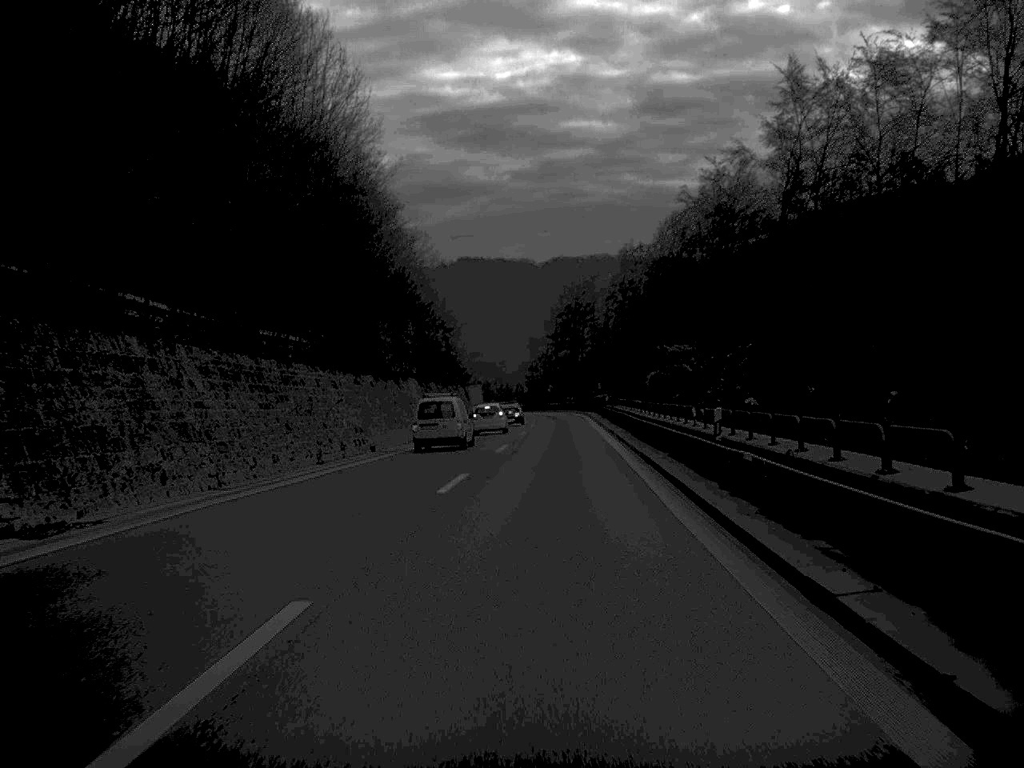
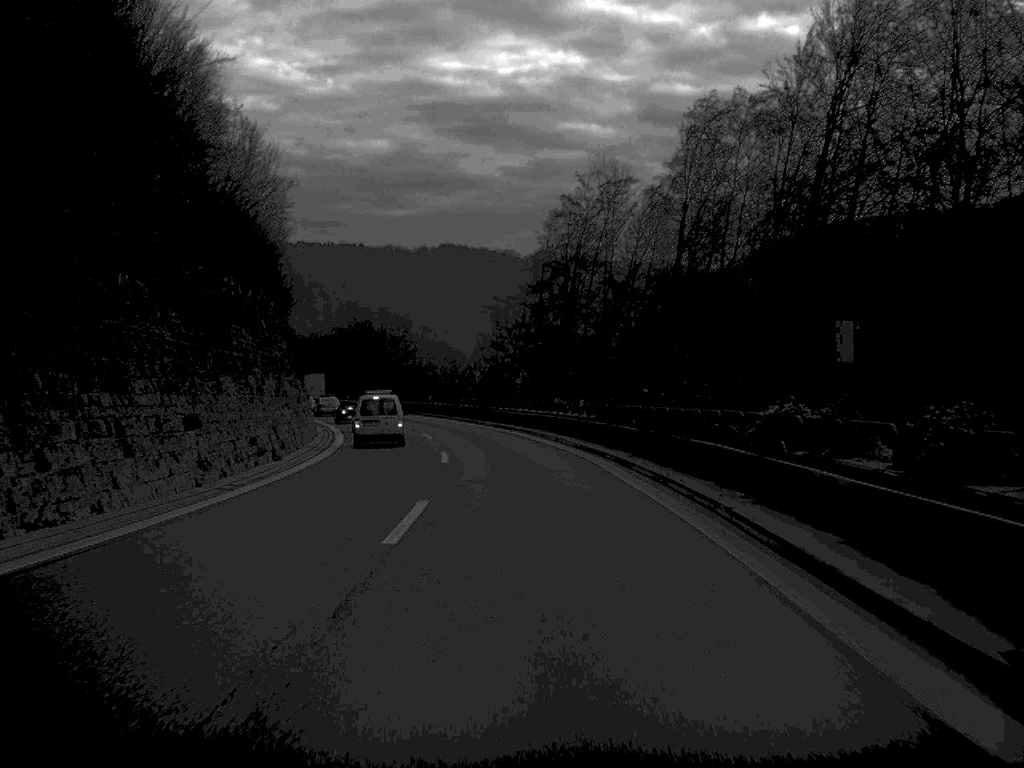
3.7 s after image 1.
(+1.7, +79.0) m; +1°
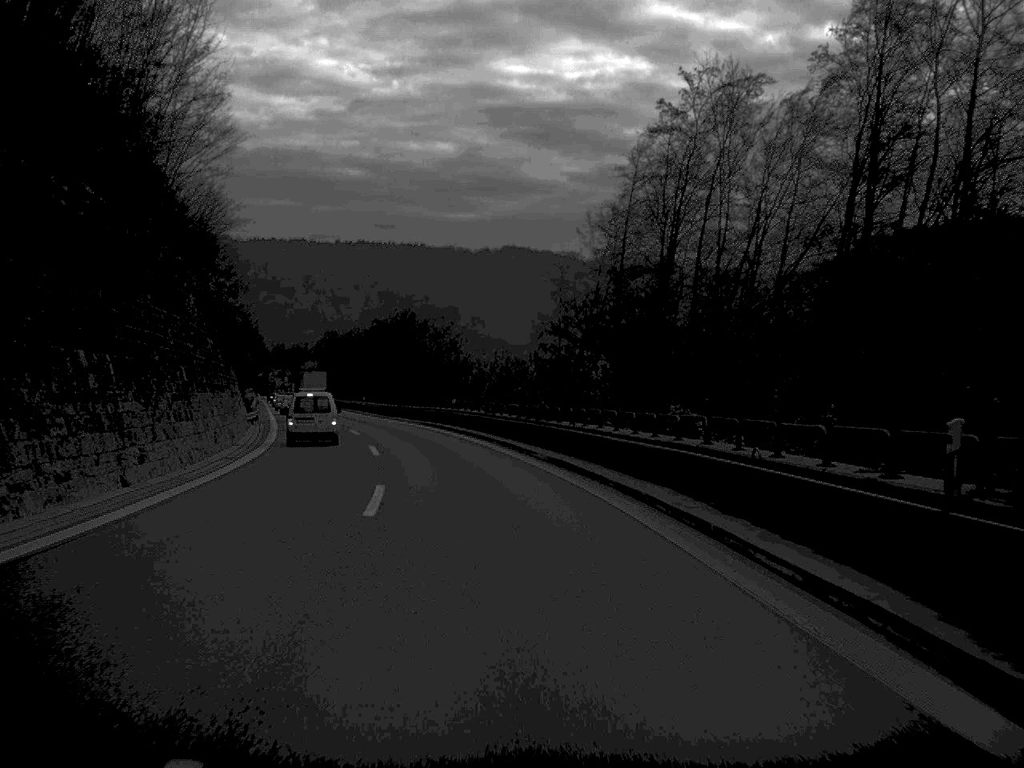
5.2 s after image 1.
(-0.6, +32.3) m; -3°
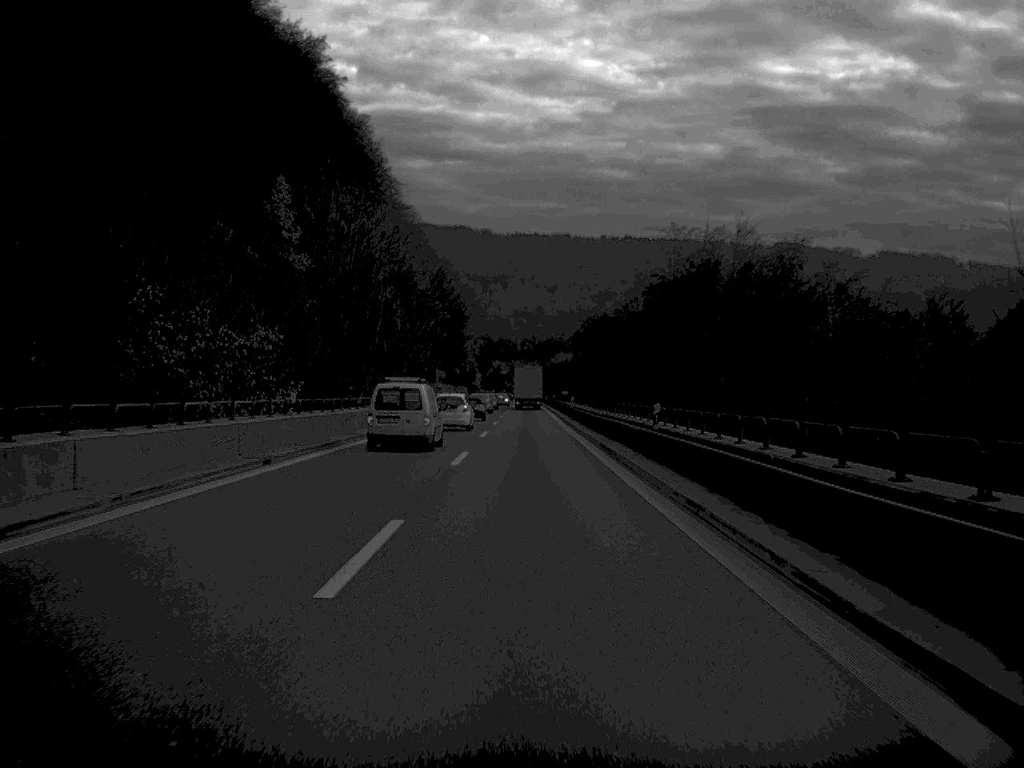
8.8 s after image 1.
(-10.2, +78.3) m; -12°
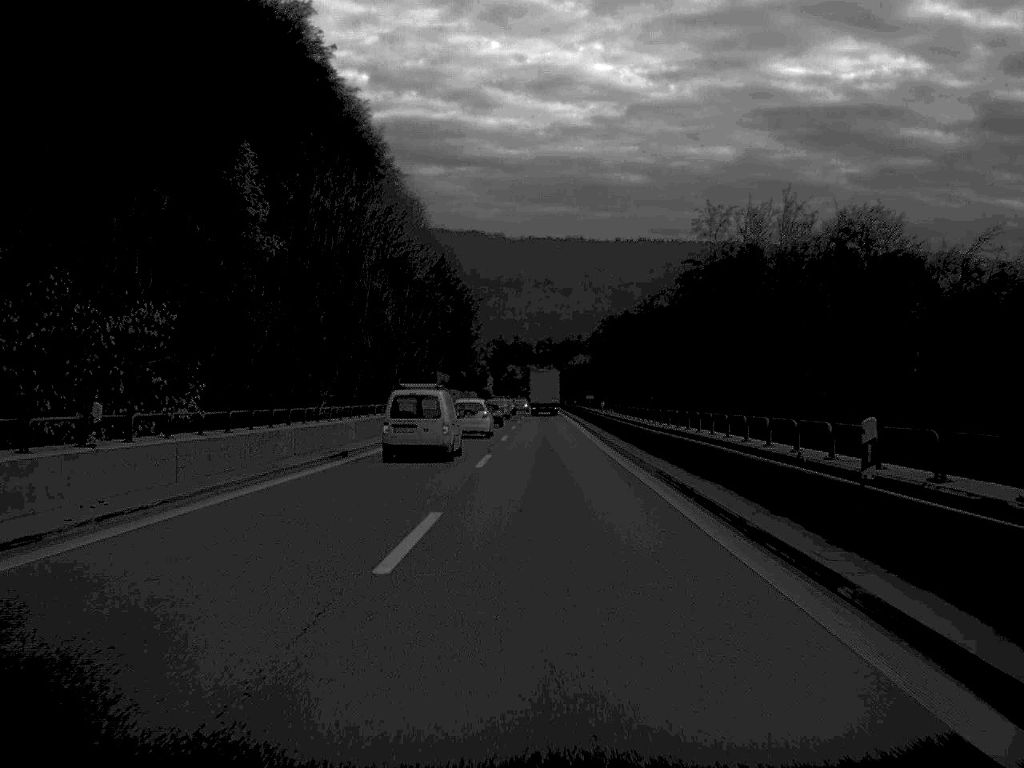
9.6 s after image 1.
(-0.1, +16.6) m; -1°
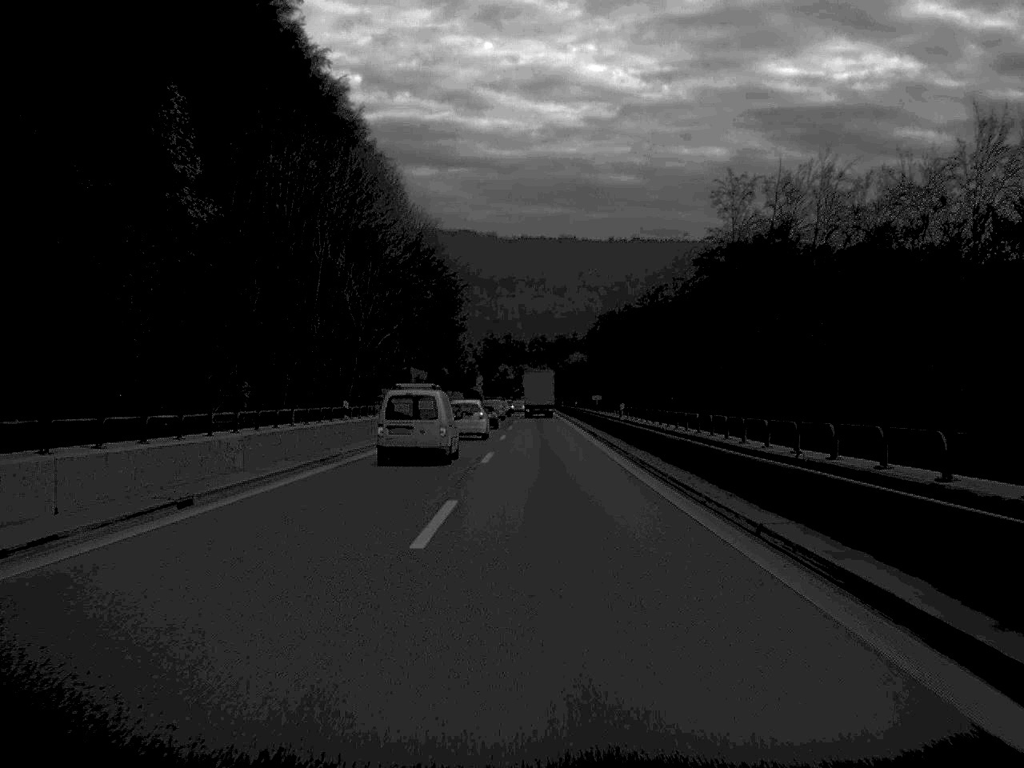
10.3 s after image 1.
(0.0, +15.1) m; 0°
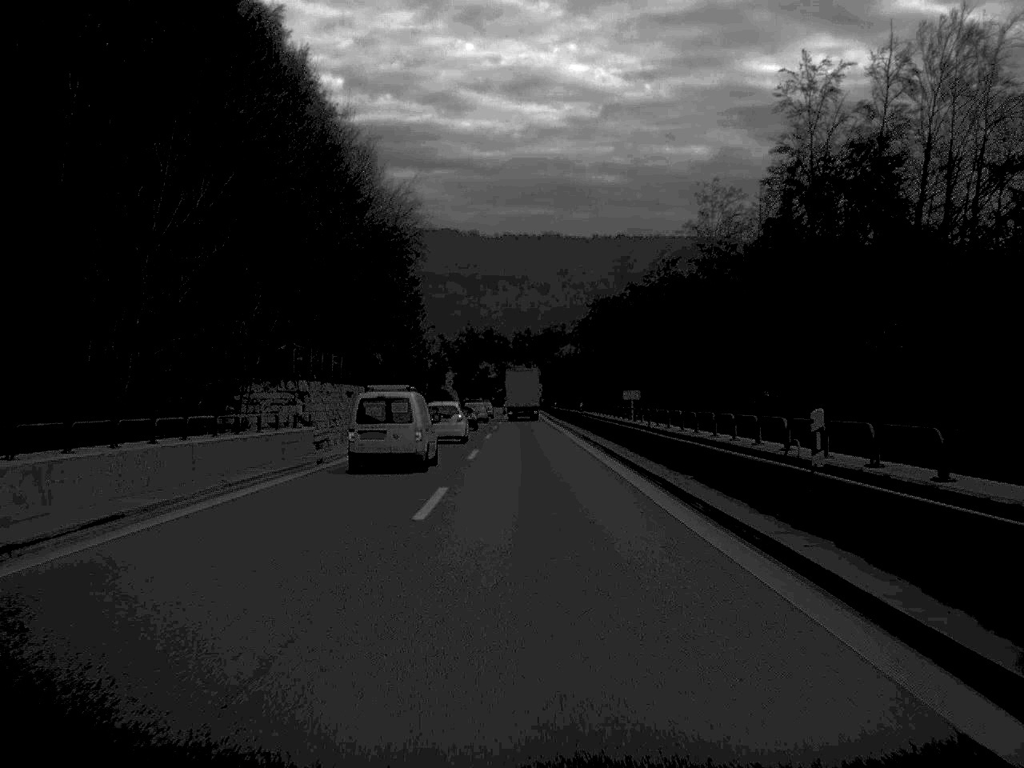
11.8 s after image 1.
(+0.3, +32.5) m; +1°
